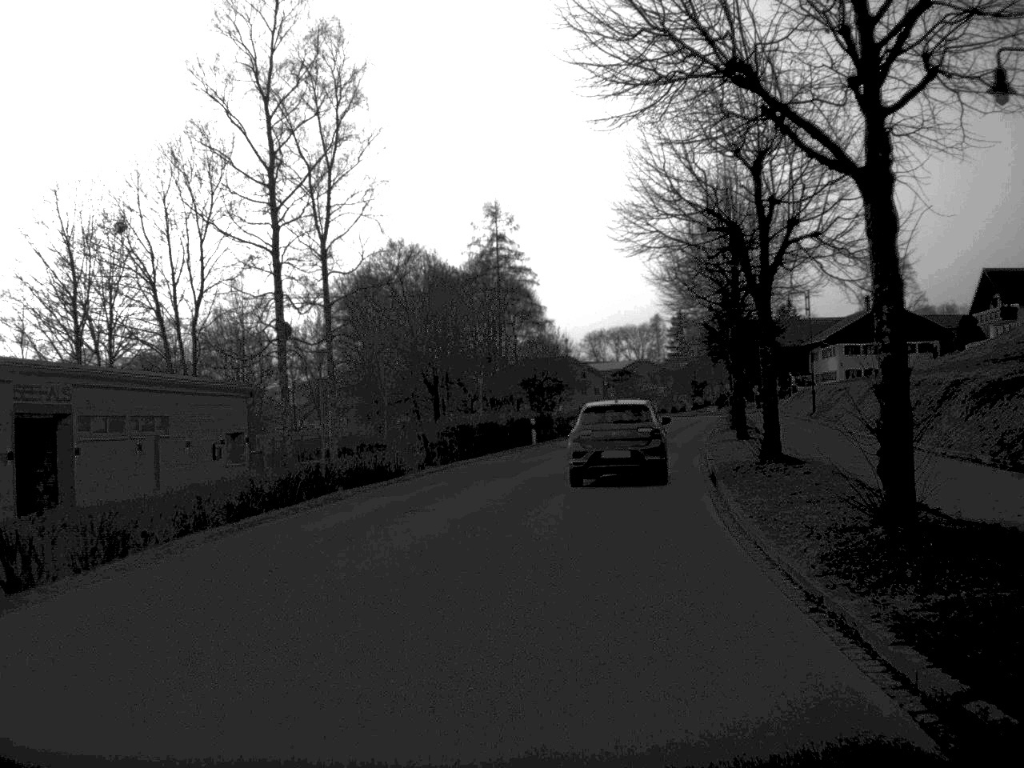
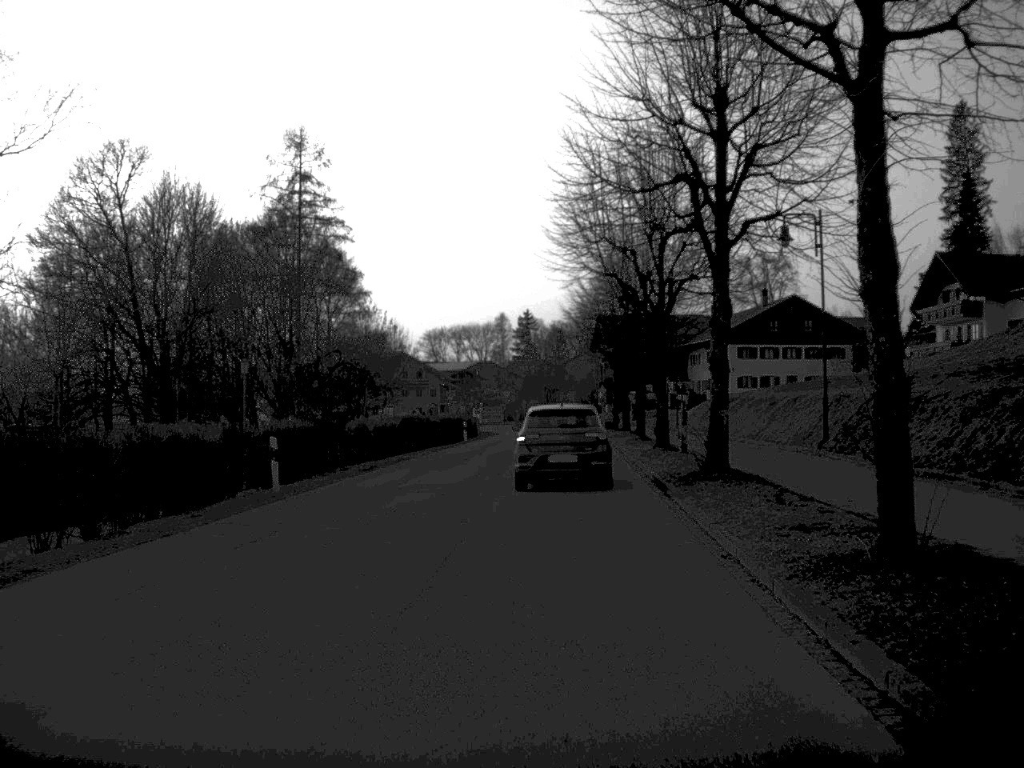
(+1.9, +26.9) m; +7°
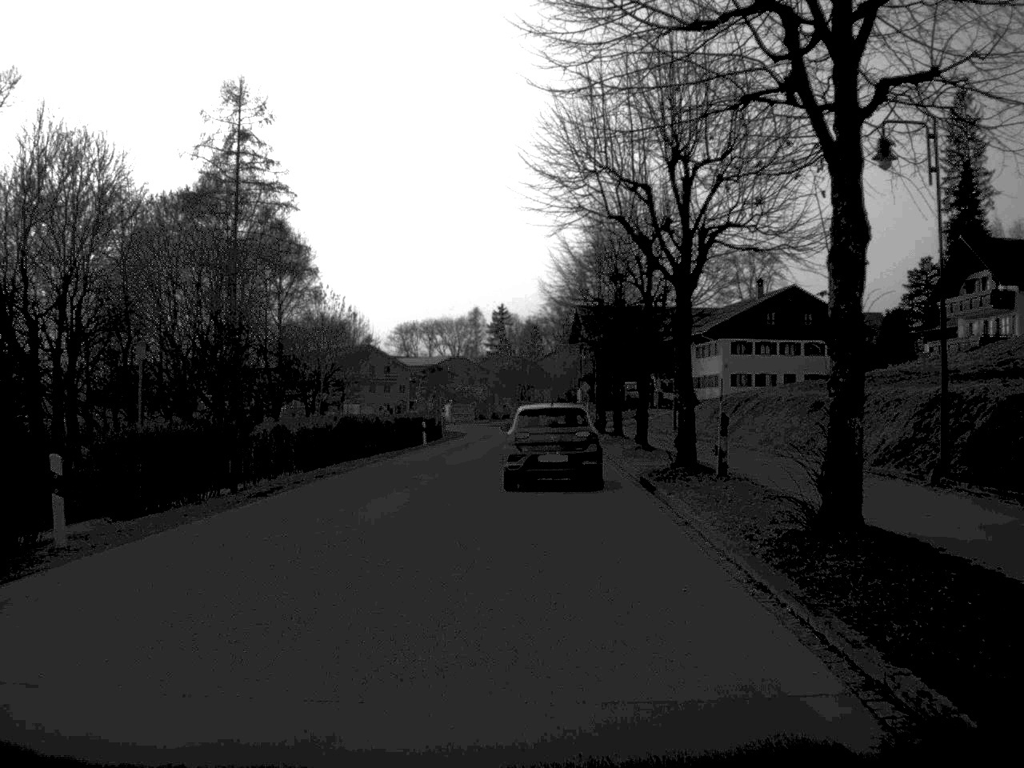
(+0.1, +10.4) m; +1°
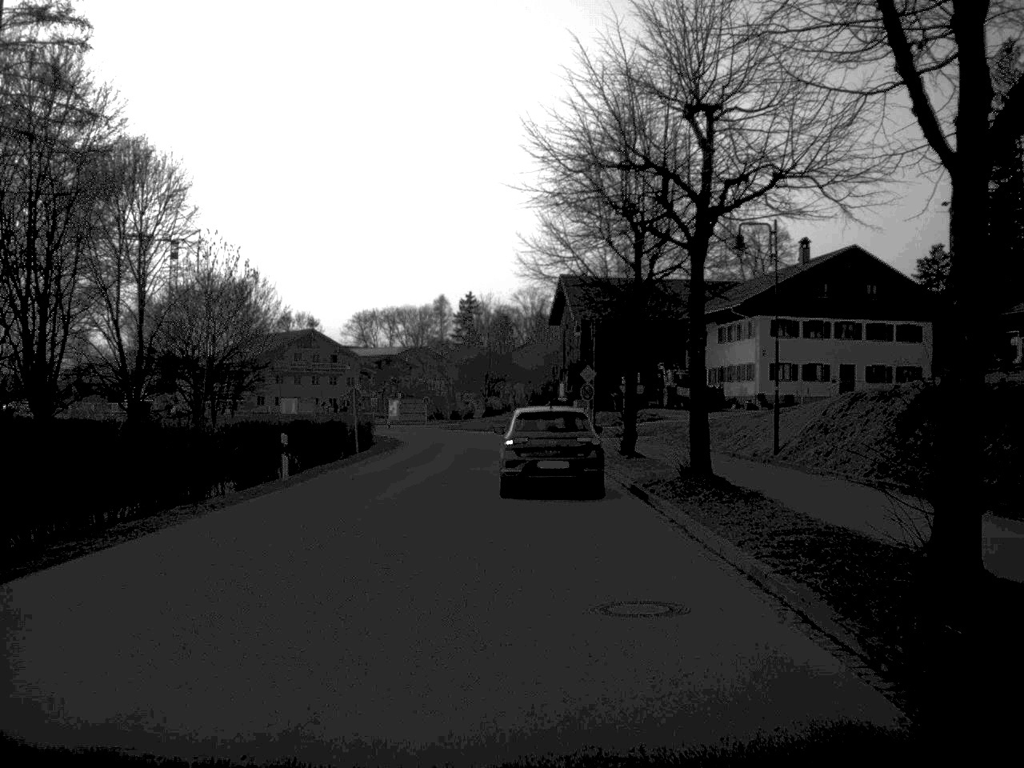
(+0.1, +28.3) m; +1°
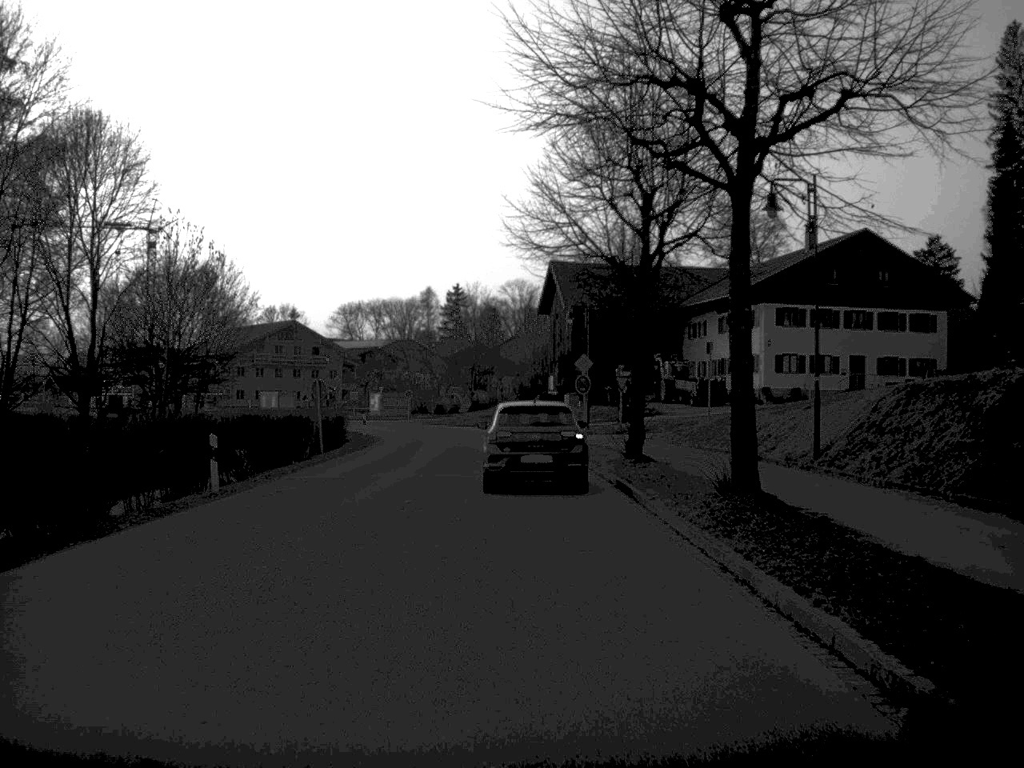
(0.0, +5.4) m; 0°
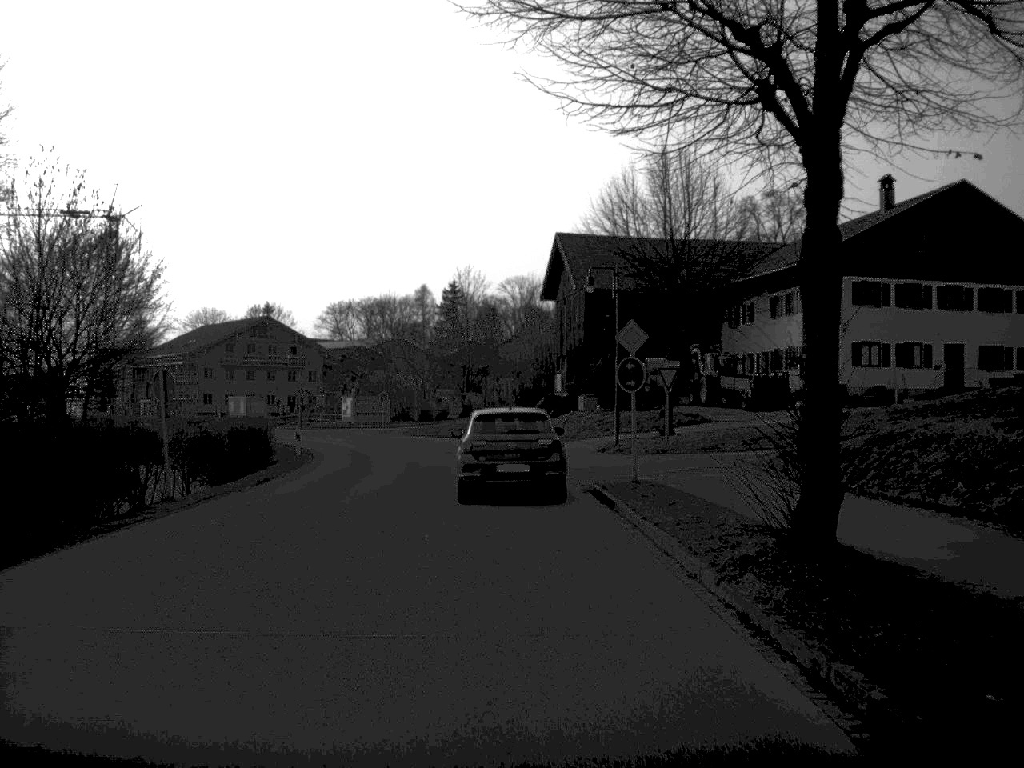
(0.0, +17.7) m; 0°
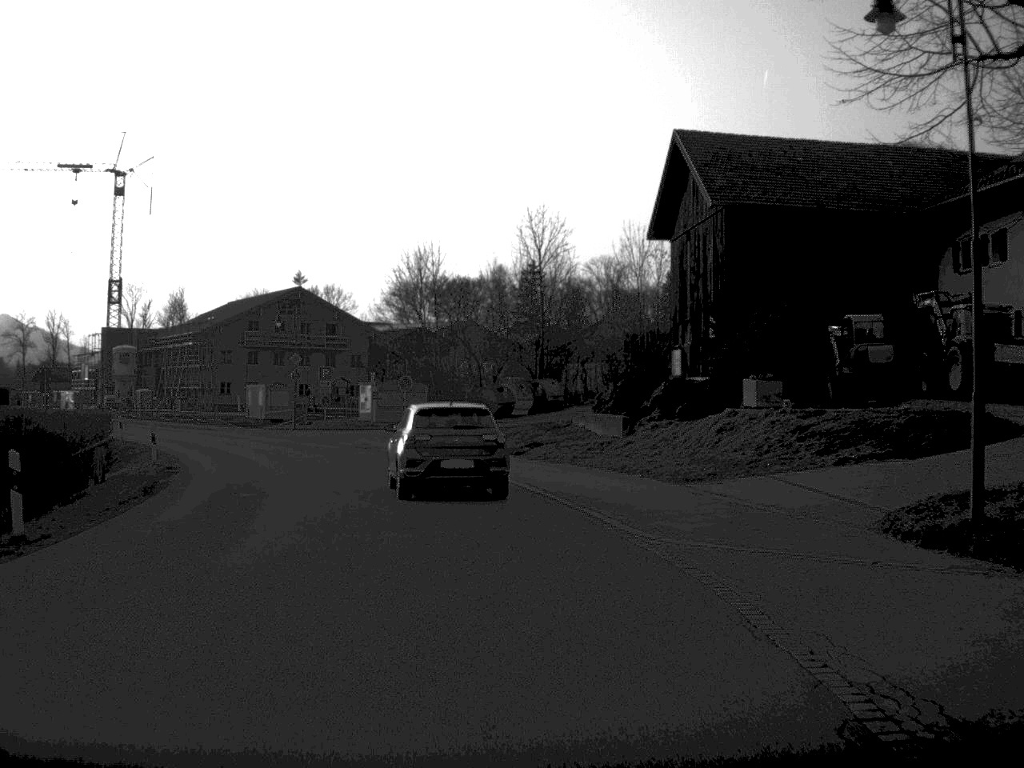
(-0.6, +27.9) m; -4°
